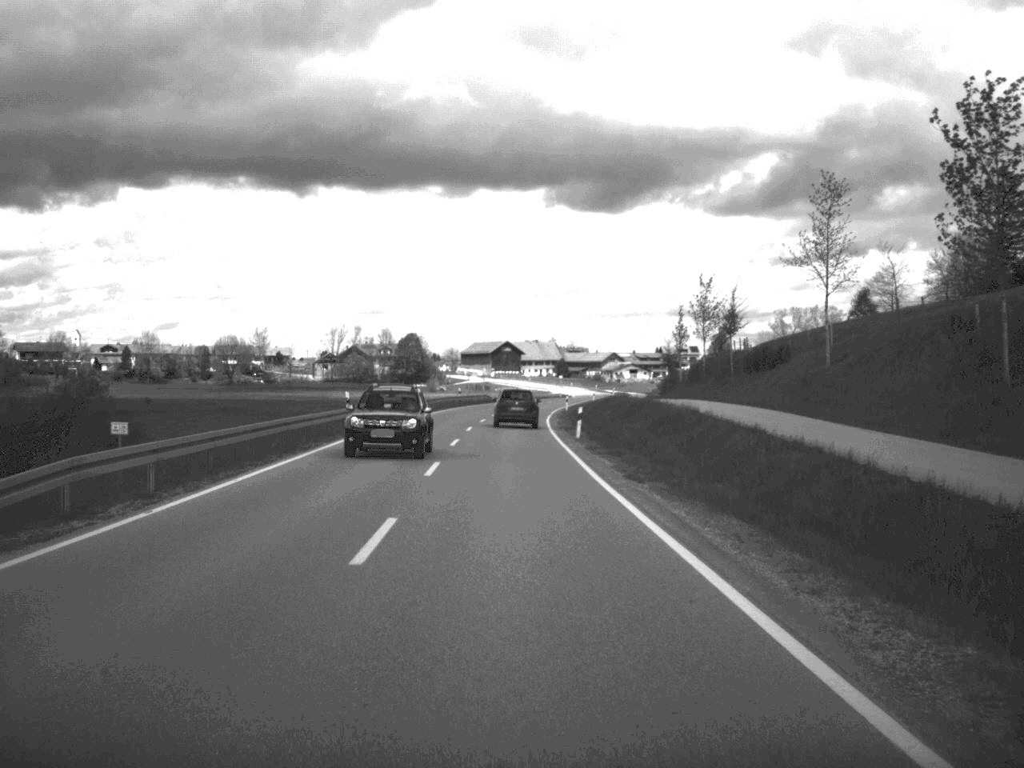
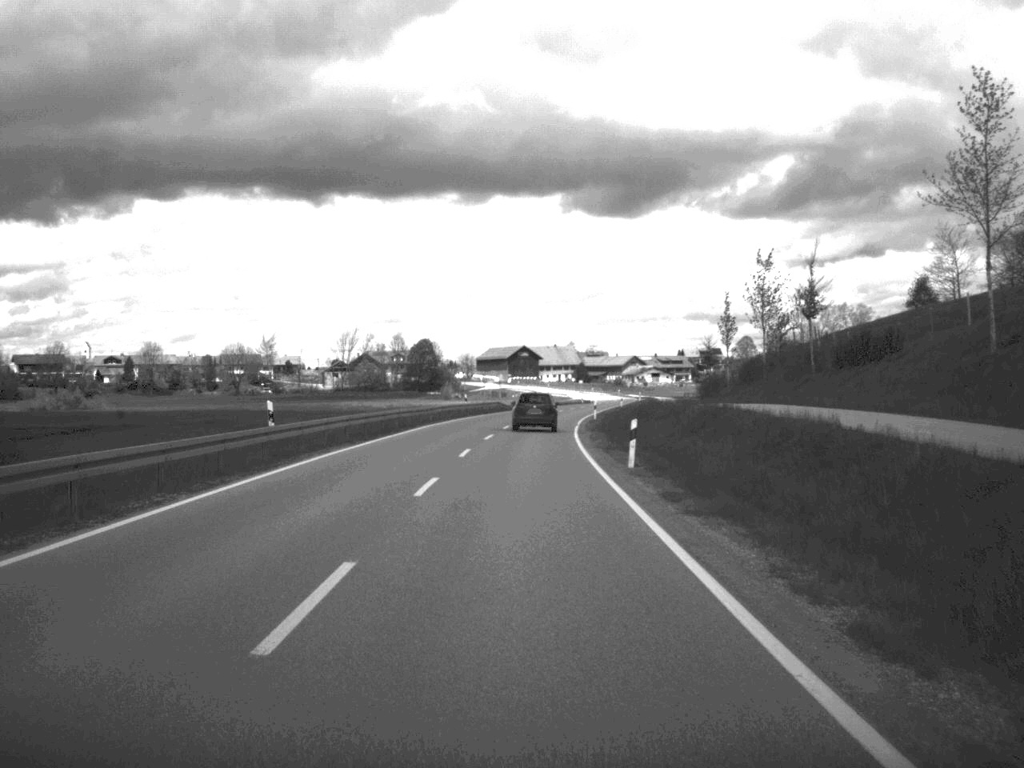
(-0.1, +15.7) m; -1°
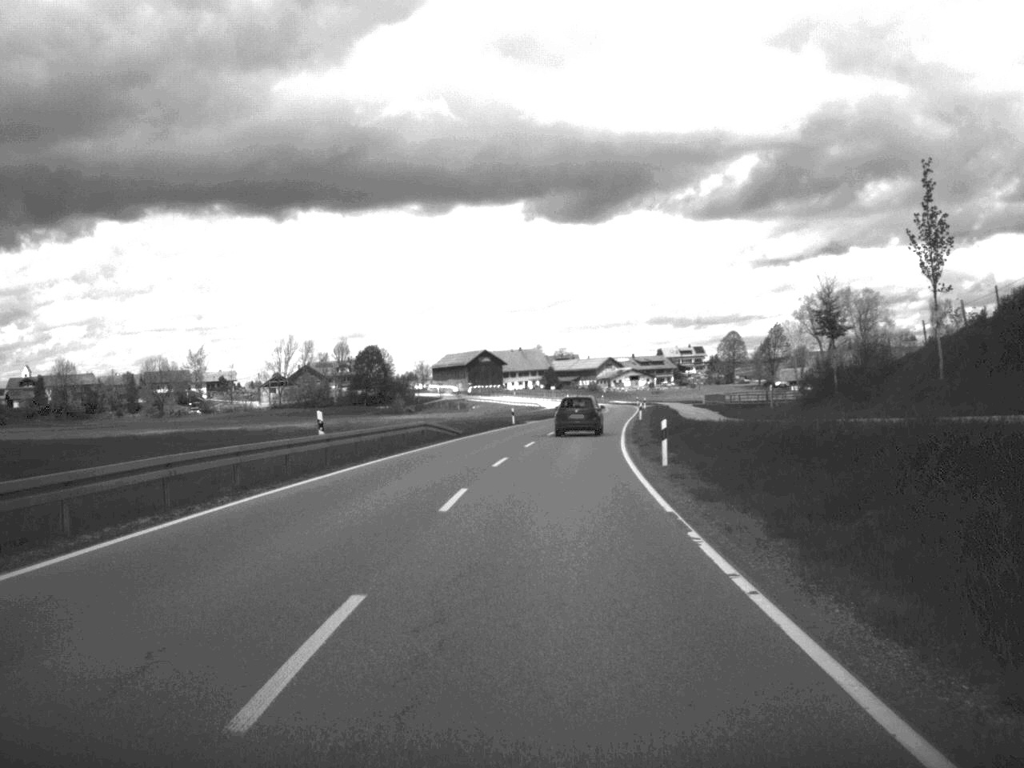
(+0.2, +48.2) m; +2°
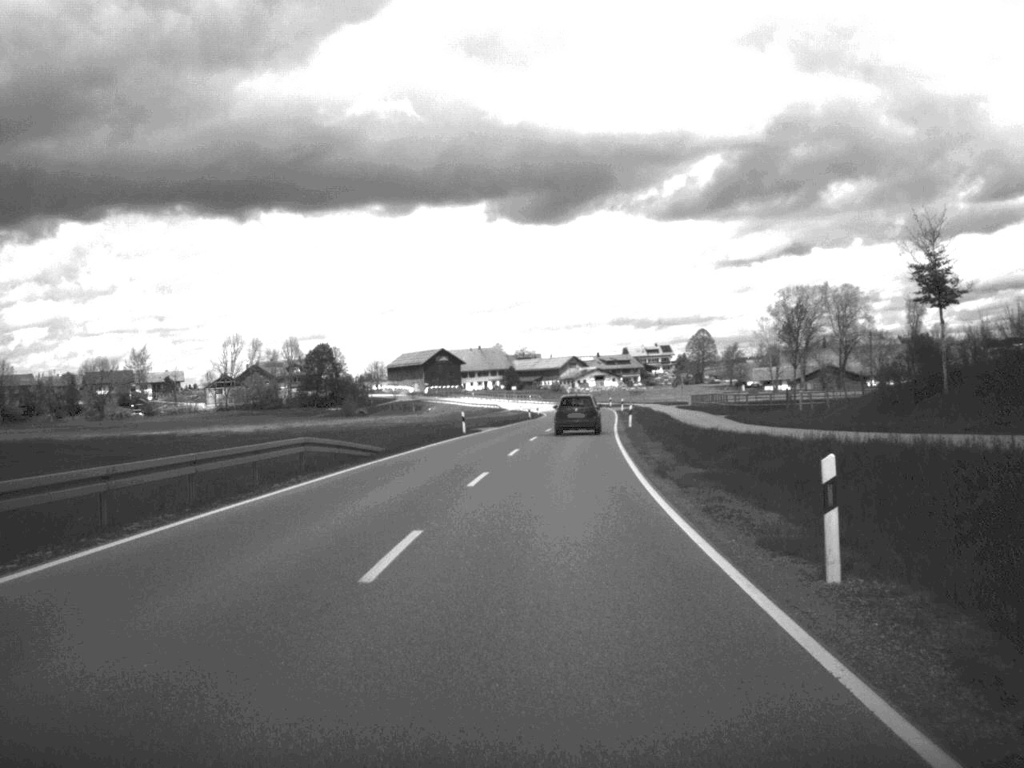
(+0.3, +18.3) m; +2°
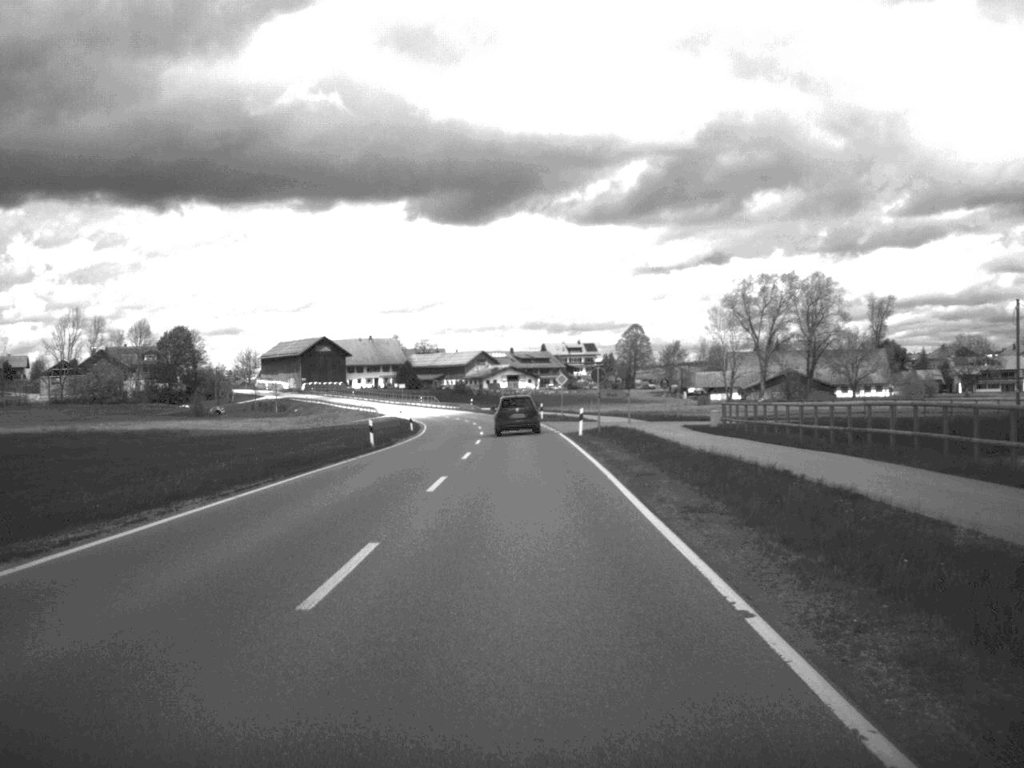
(+2.5, +59.5) m; +4°
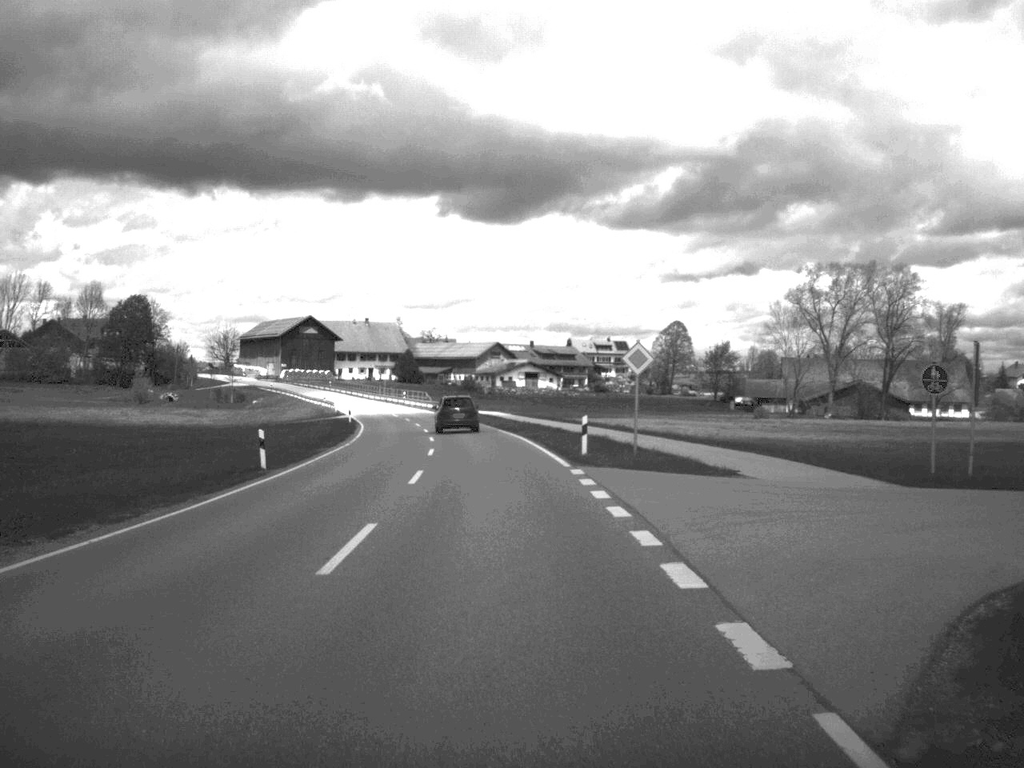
(-0.1, +44.7) m; -1°
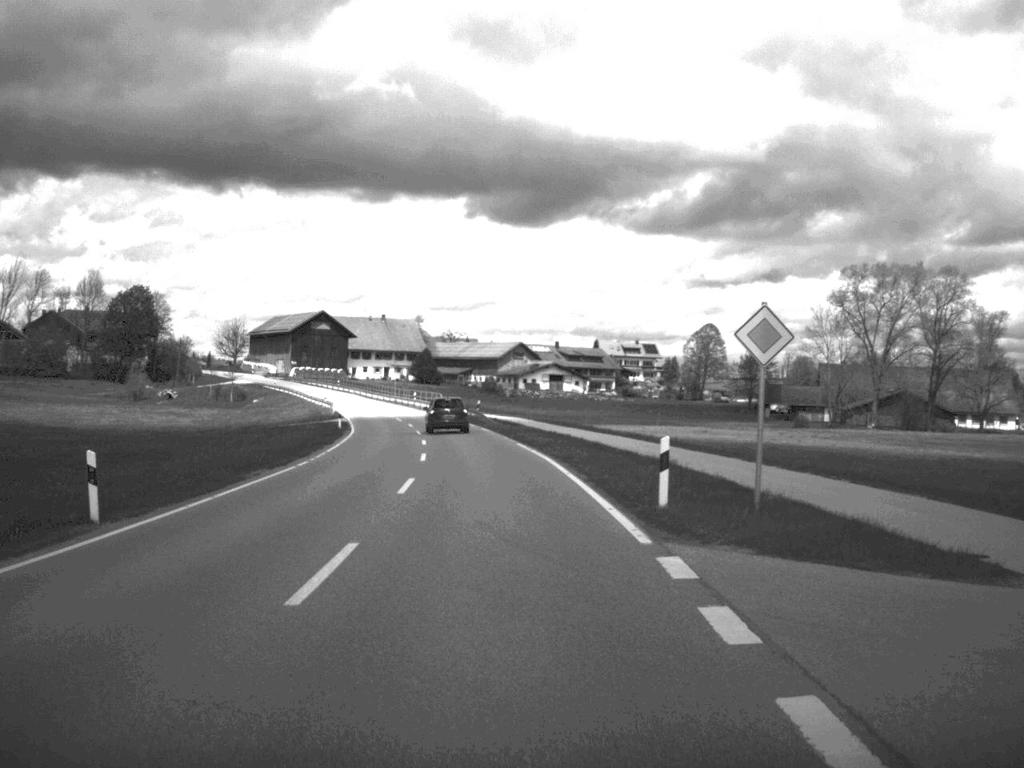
(-0.1, +13.6) m; -1°
